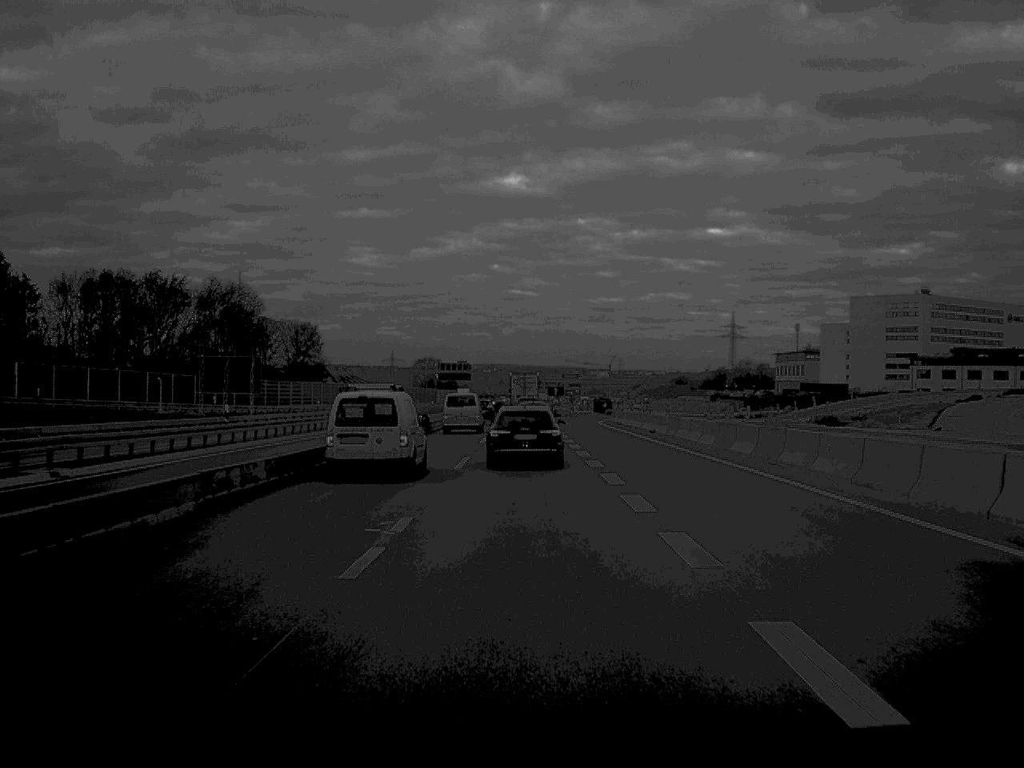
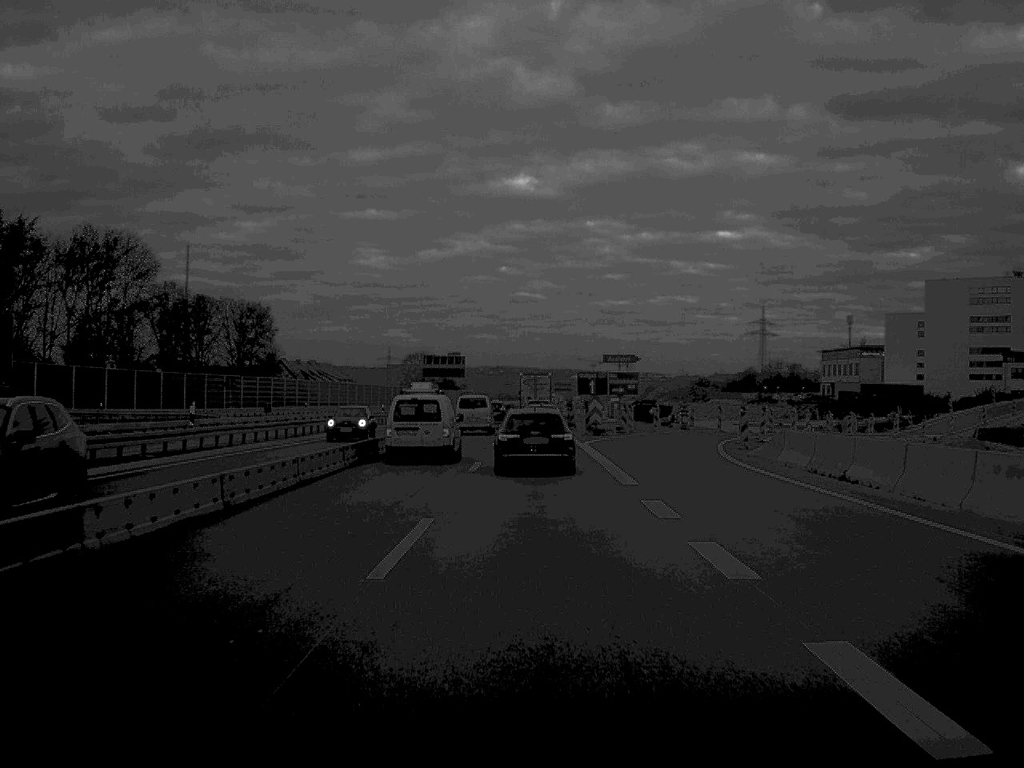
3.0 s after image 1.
(-0.2, +53.9) m; 0°
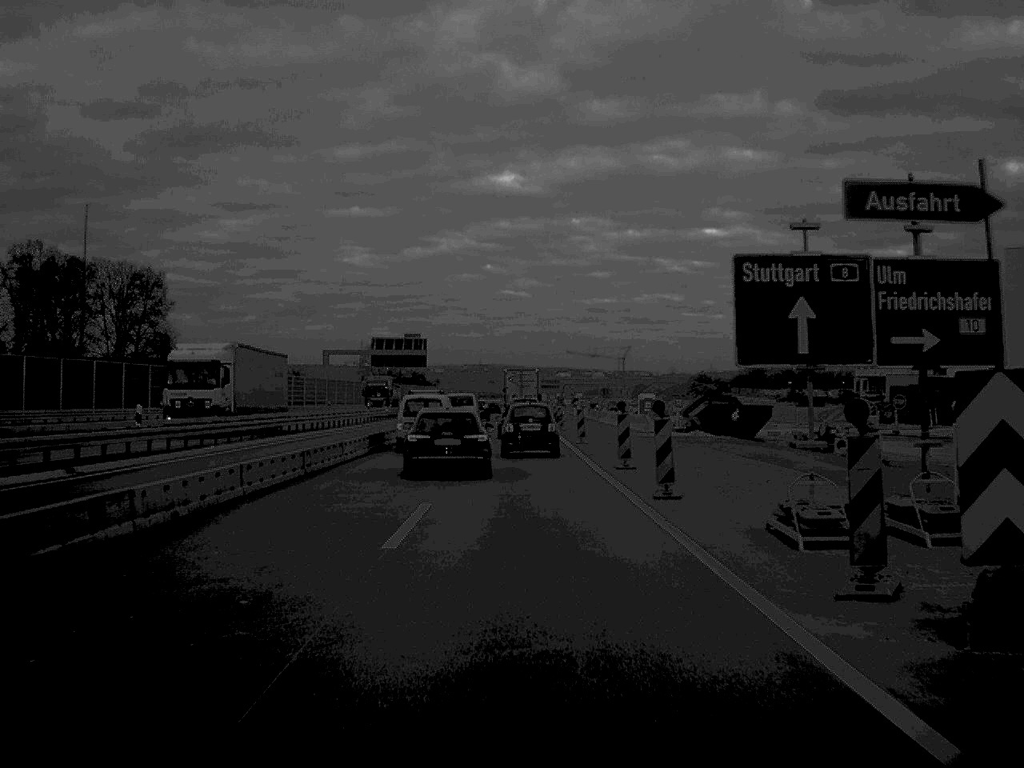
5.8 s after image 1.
(+0.2, +51.9) m; +1°
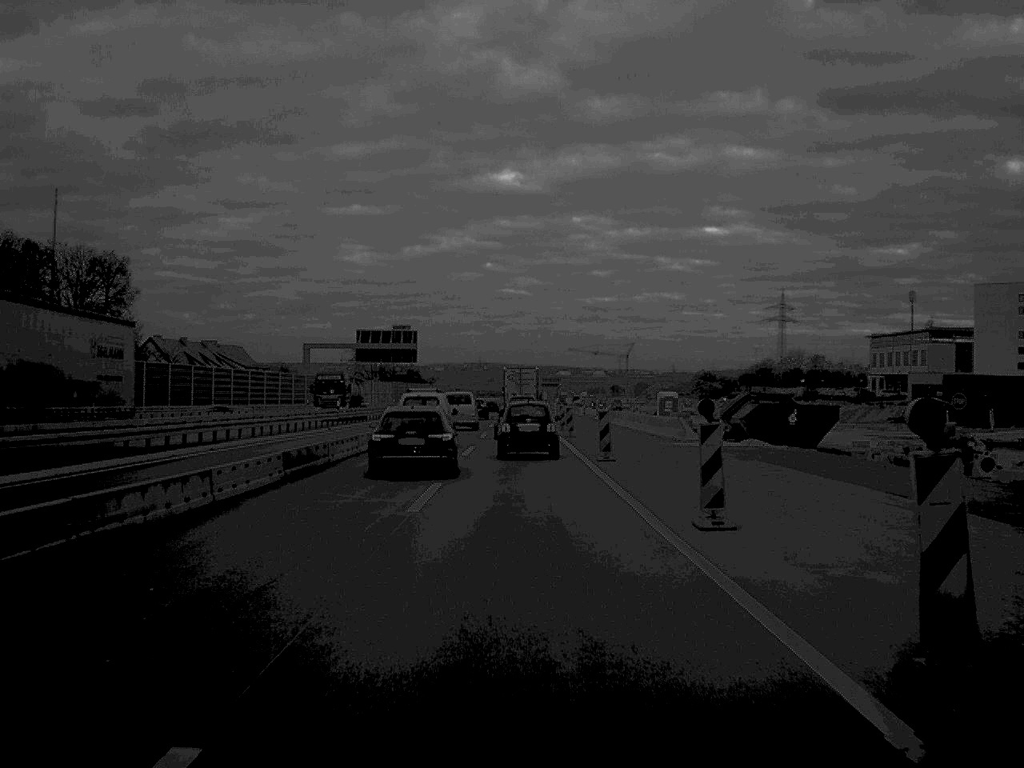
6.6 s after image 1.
(0.0, +13.5) m; 0°
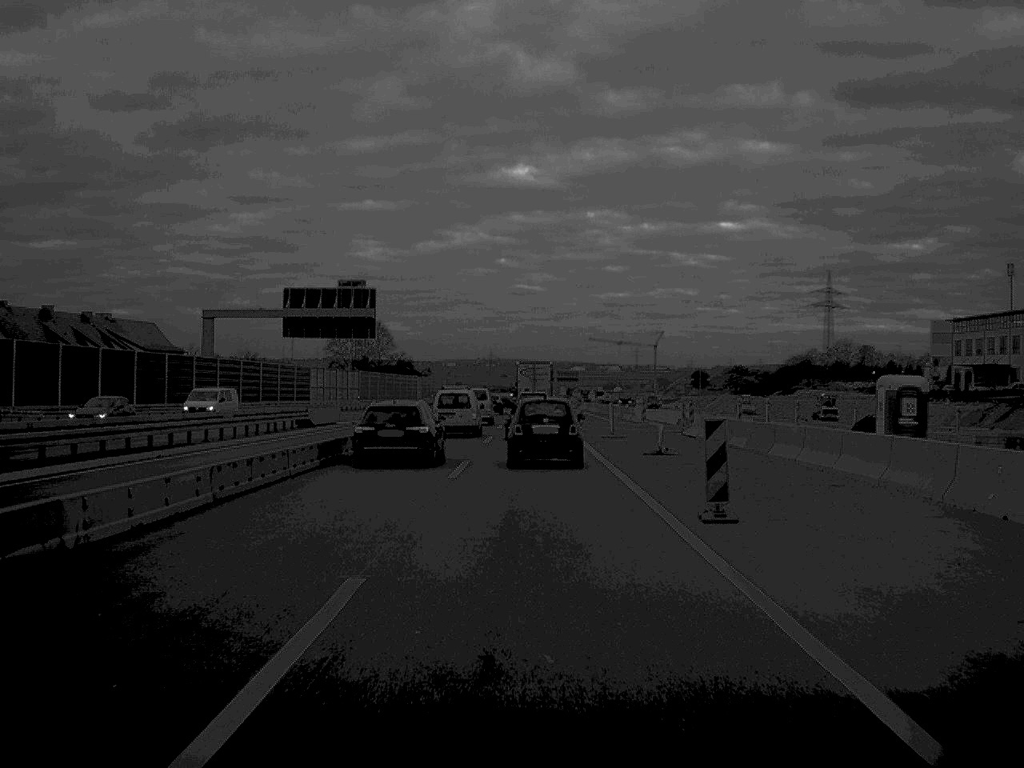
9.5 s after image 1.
(-0.3, +48.8) m; -1°
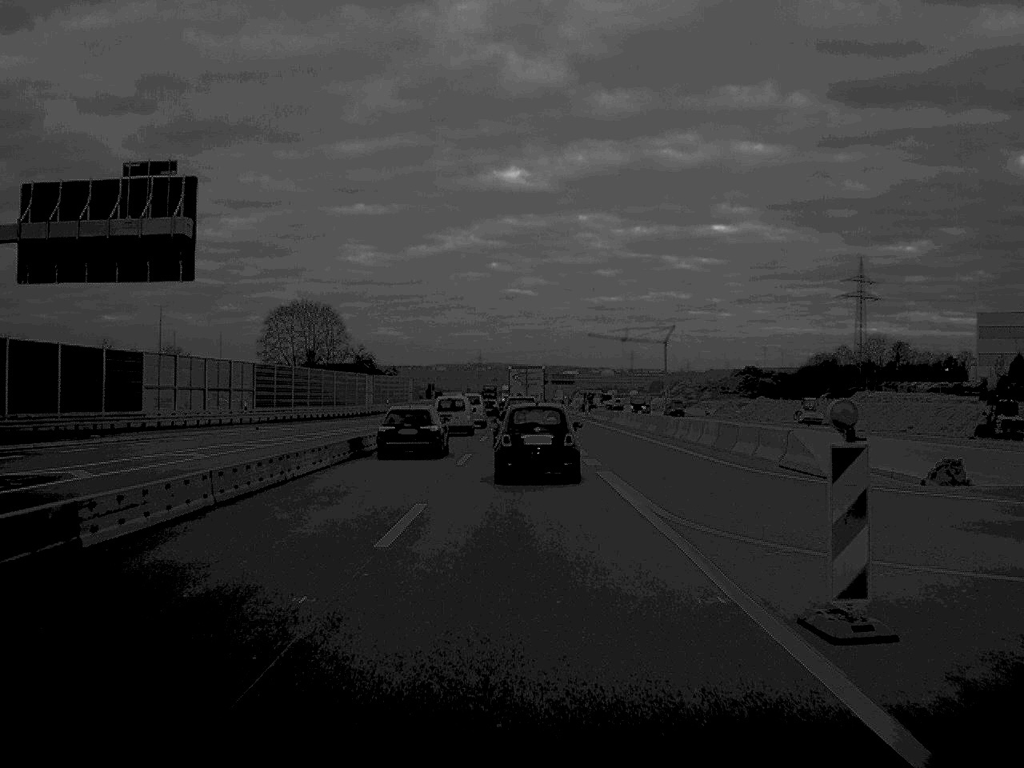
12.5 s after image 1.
(+0.2, +46.9) m; 0°
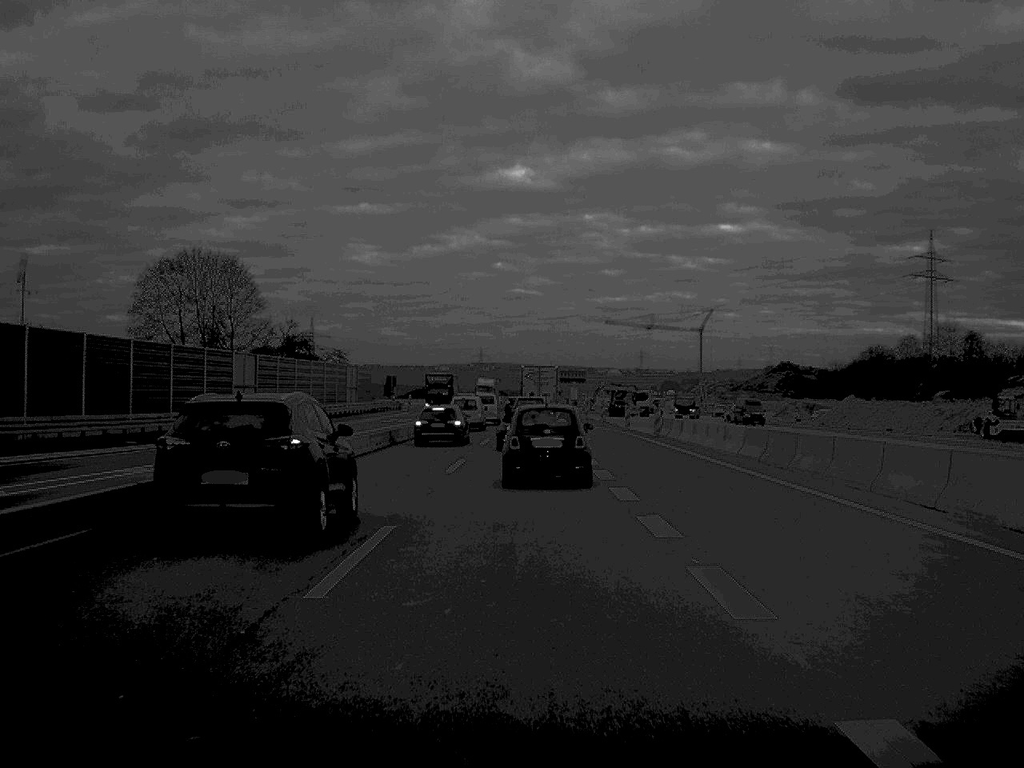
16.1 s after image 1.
(-0.1, +57.1) m; 0°
